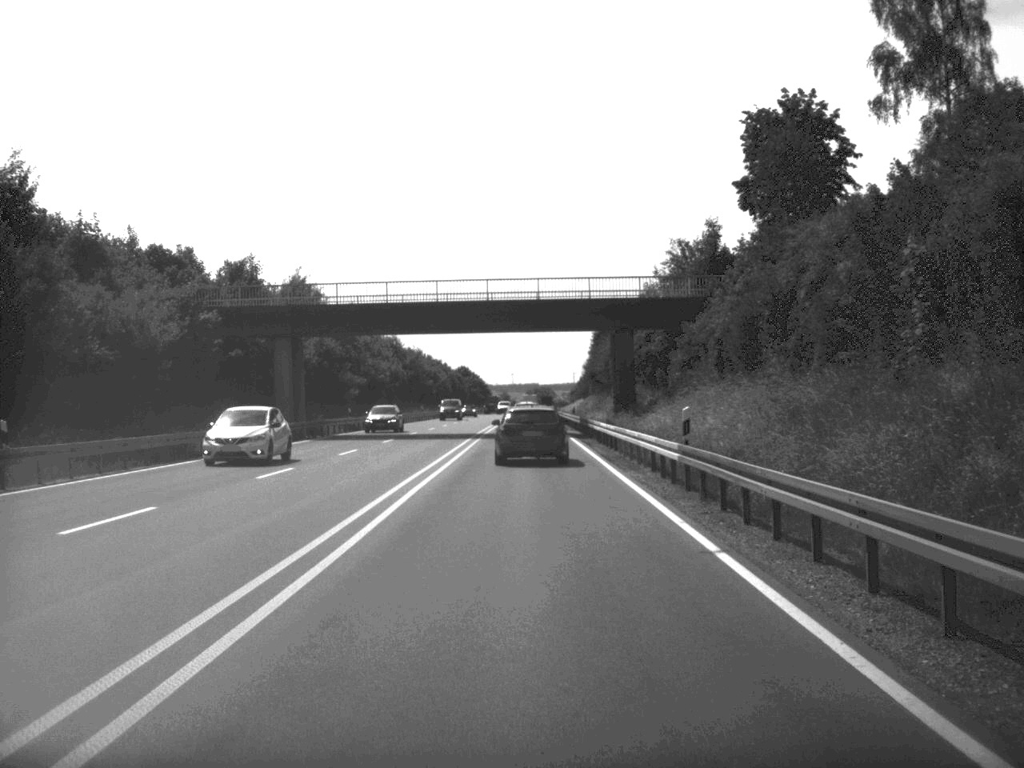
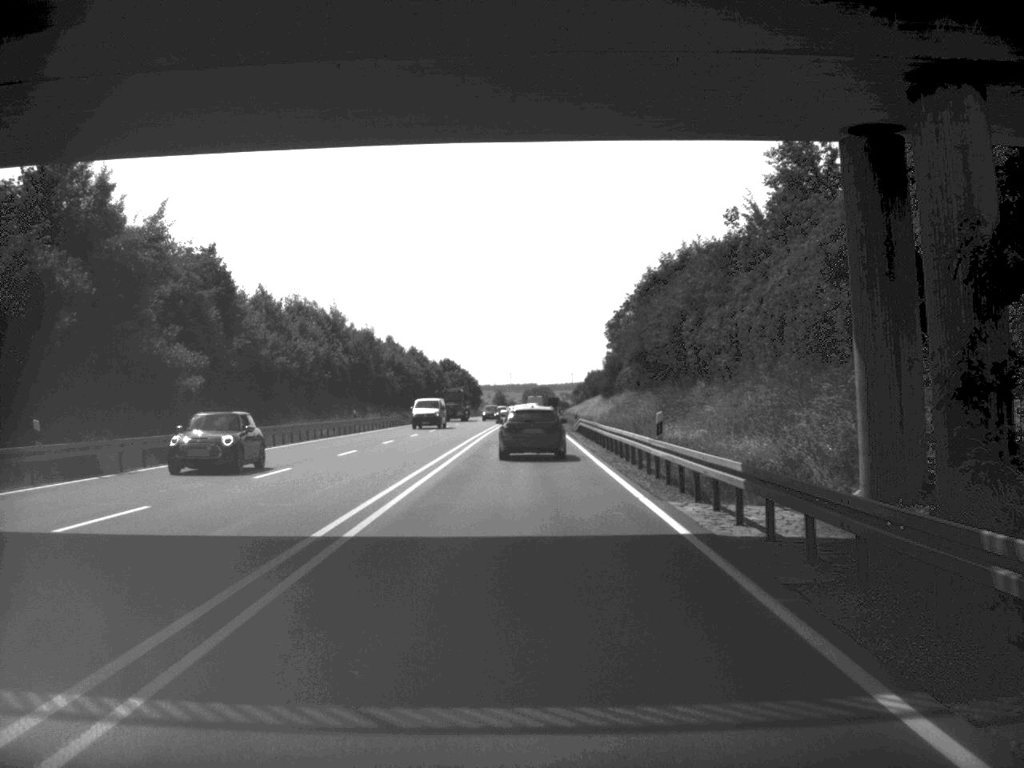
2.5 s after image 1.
(0.0, +47.4) m; 0°
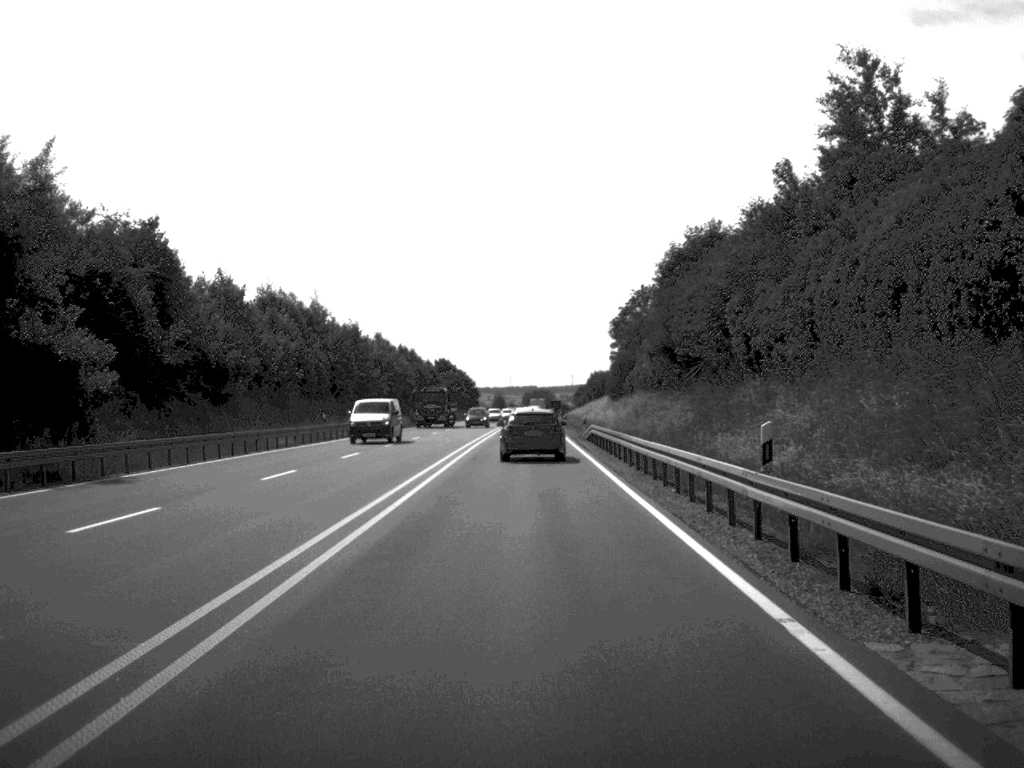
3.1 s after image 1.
(0.0, +11.3) m; 0°
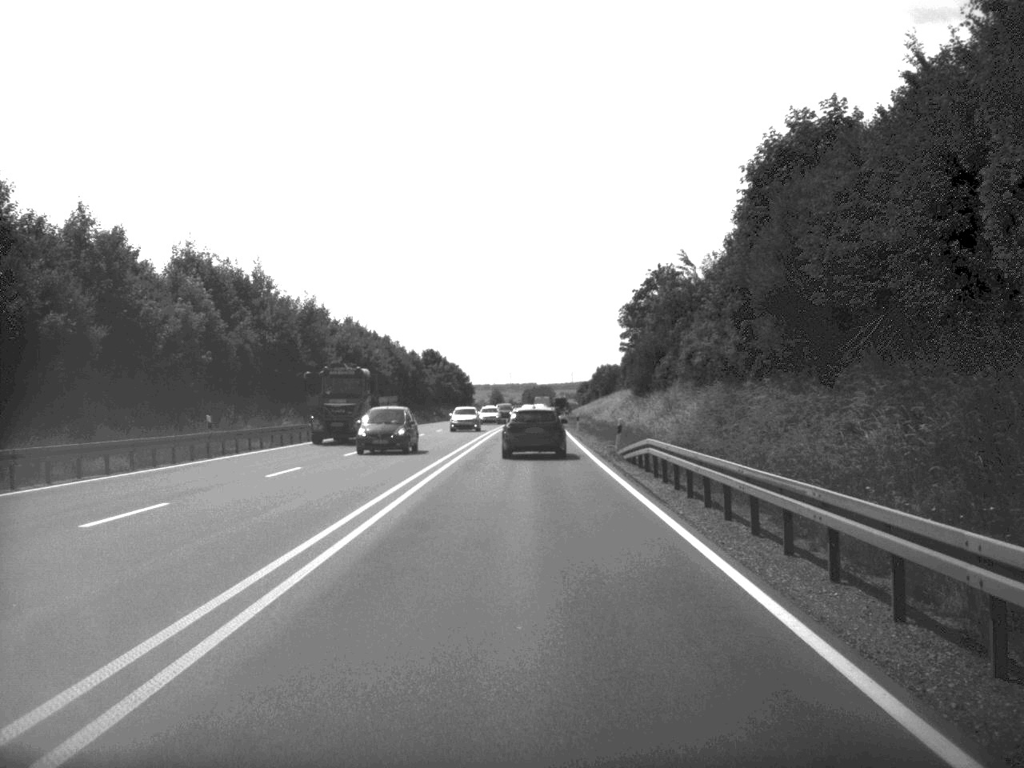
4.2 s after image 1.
(0.0, +22.9) m; 0°
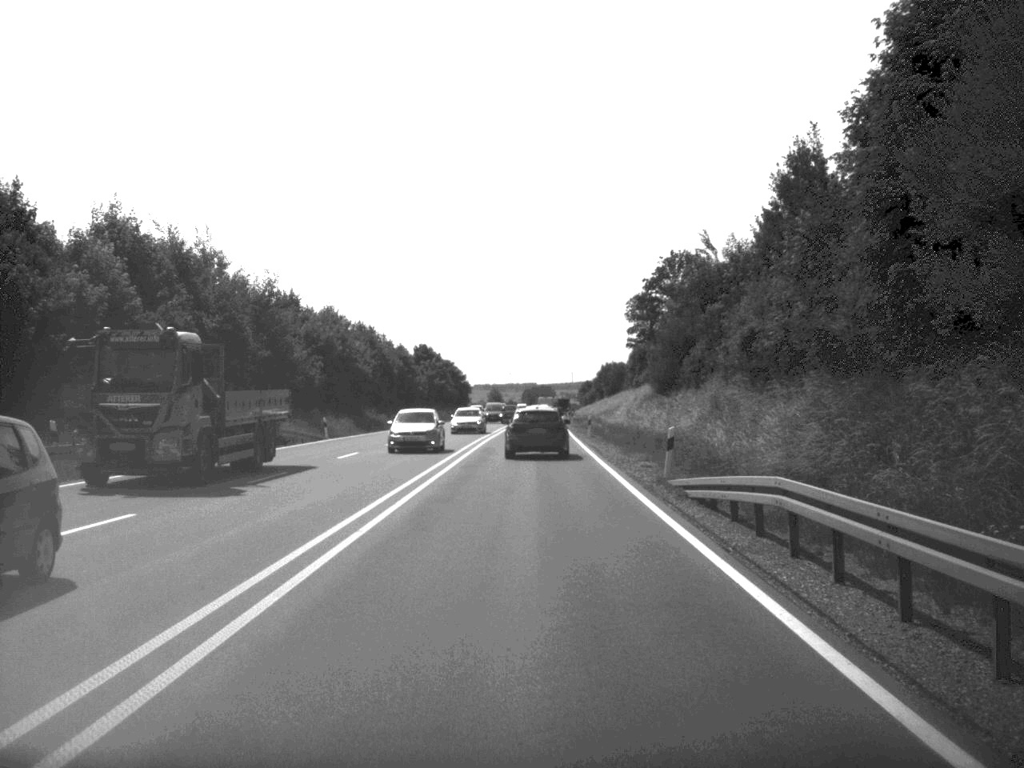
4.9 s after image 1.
(0.0, +13.8) m; 0°
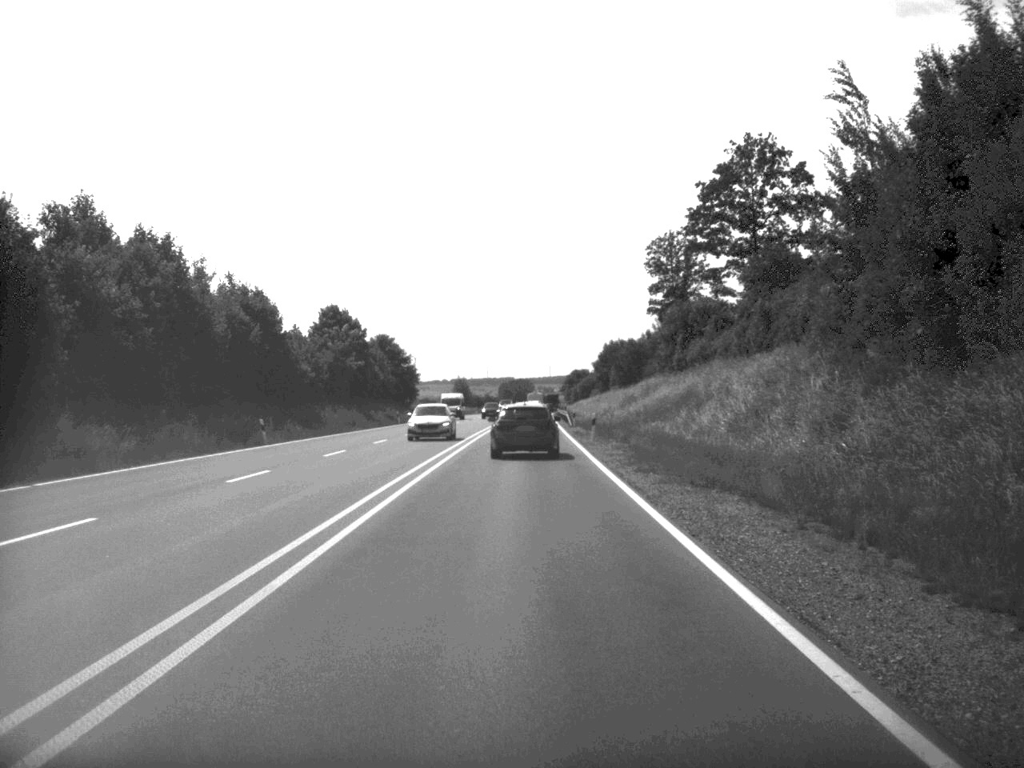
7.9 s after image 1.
(+0.4, +61.1) m; +1°
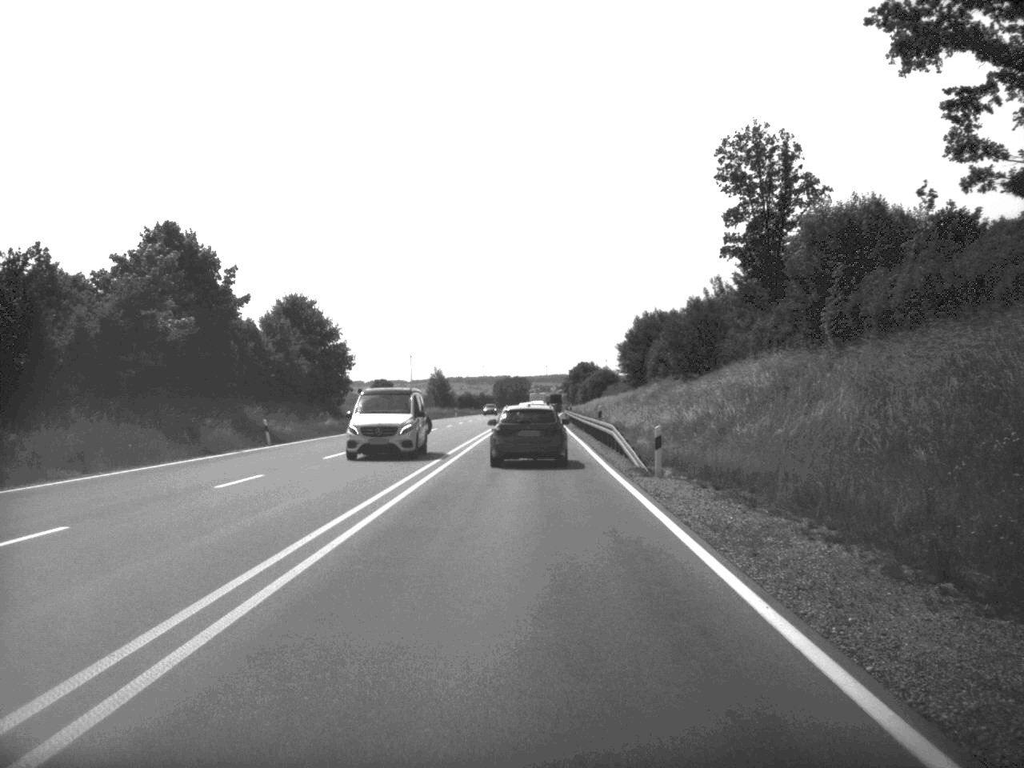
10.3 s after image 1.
(+0.1, +48.1) m; 0°
